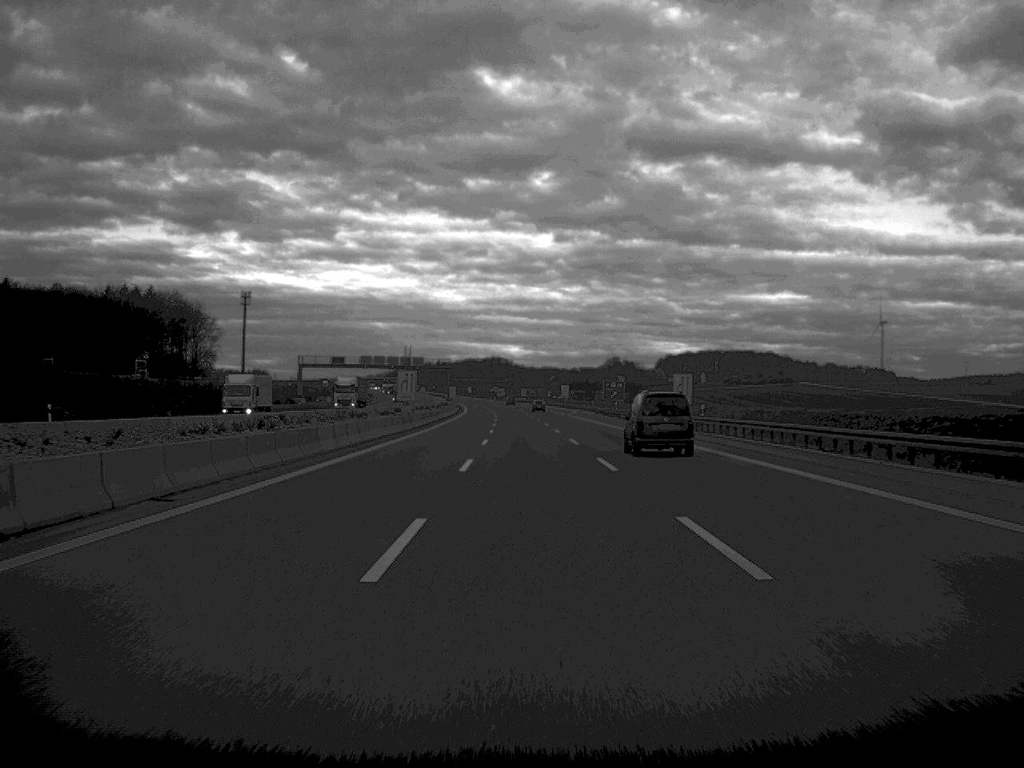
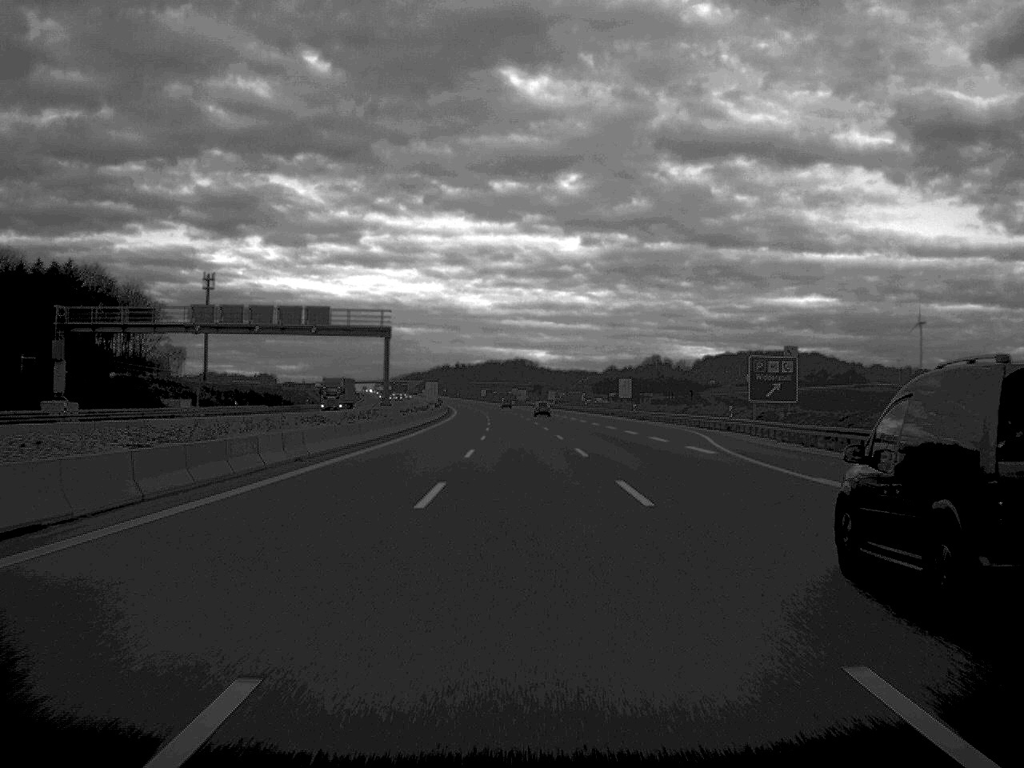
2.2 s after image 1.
(-0.8, +99.6) m; -1°
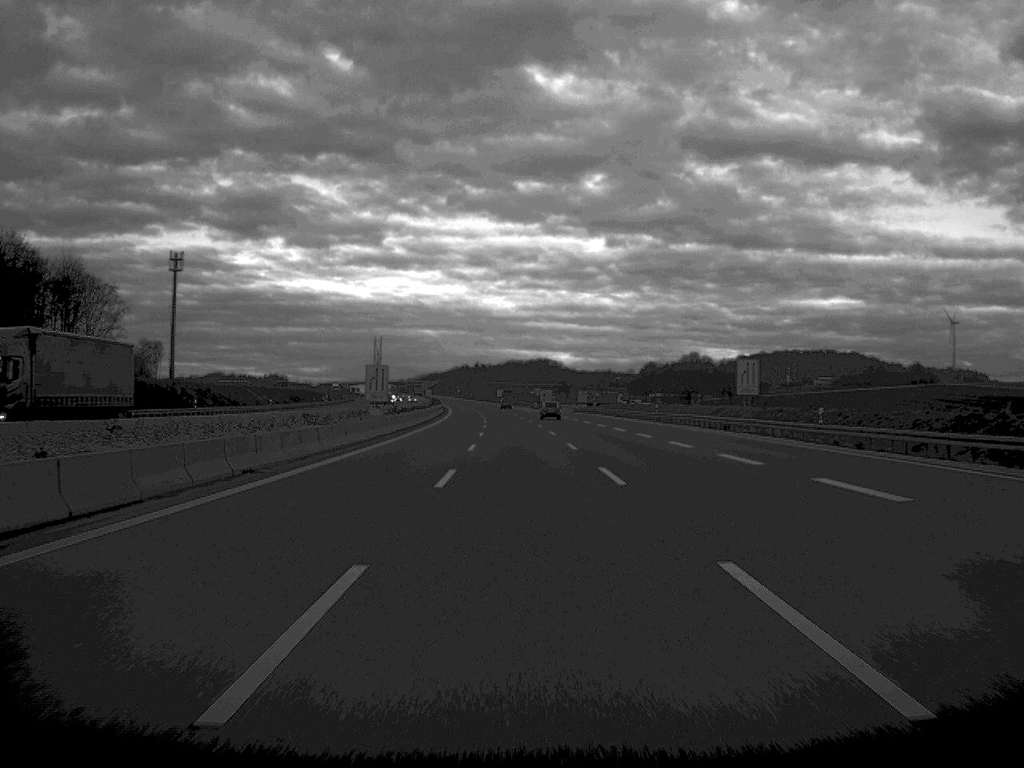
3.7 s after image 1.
(-0.6, +66.4) m; -1°
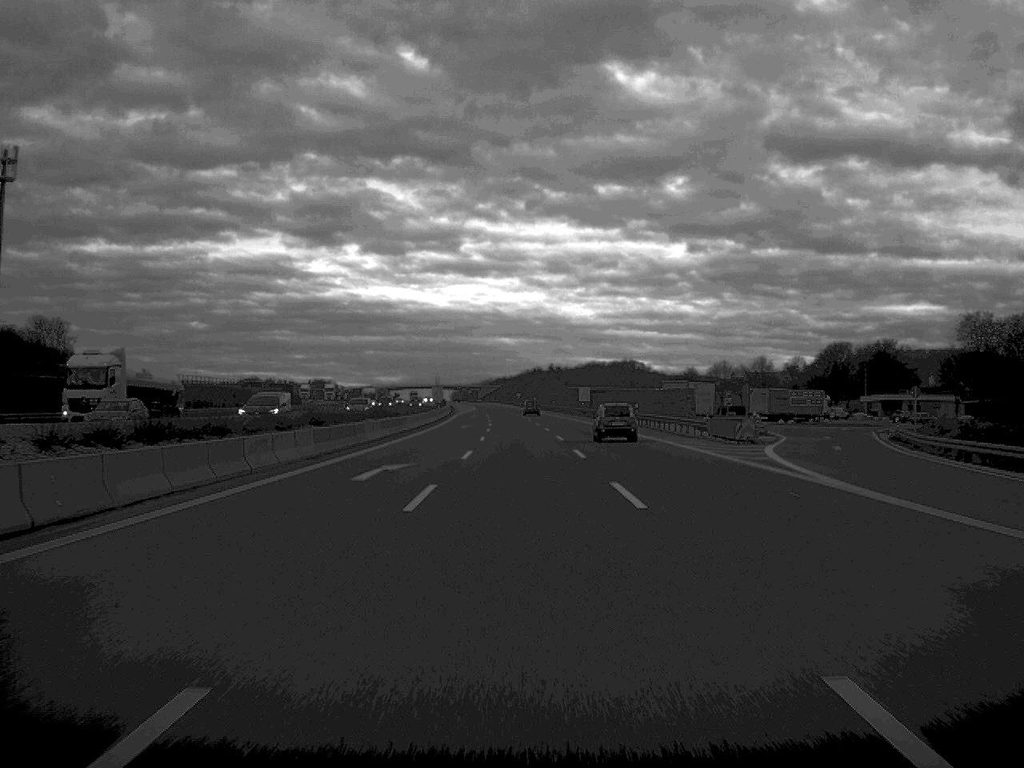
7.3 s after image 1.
(-4.4, +166.2) m; -3°
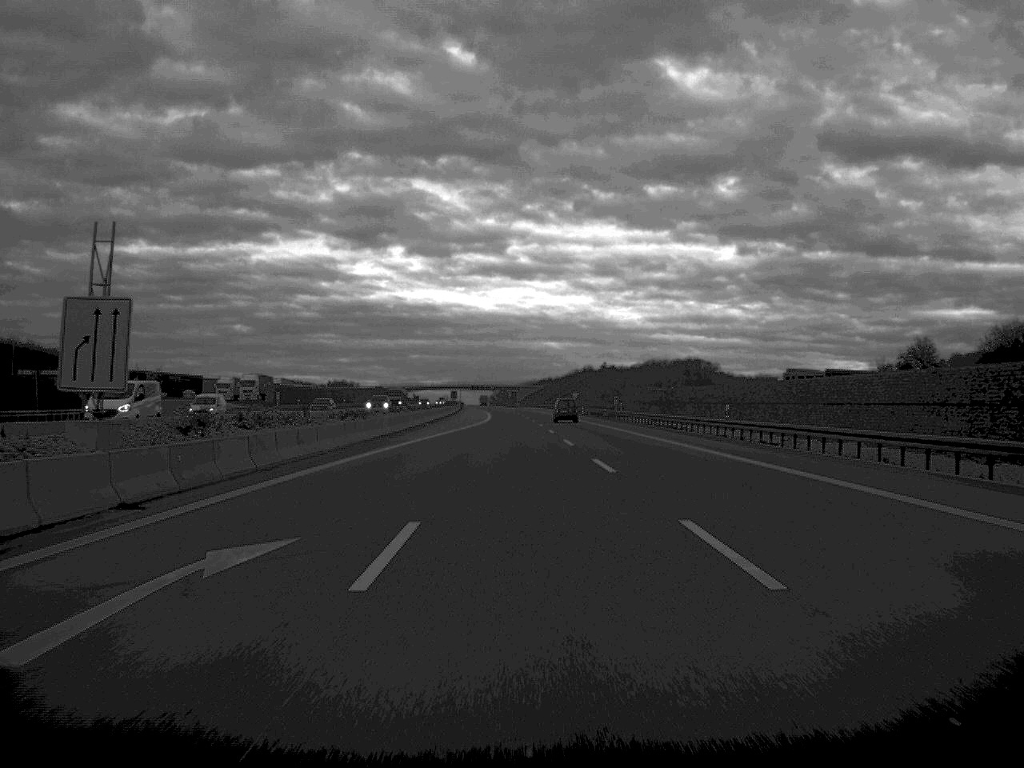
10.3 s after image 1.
(-2.6, +134.6) m; -2°
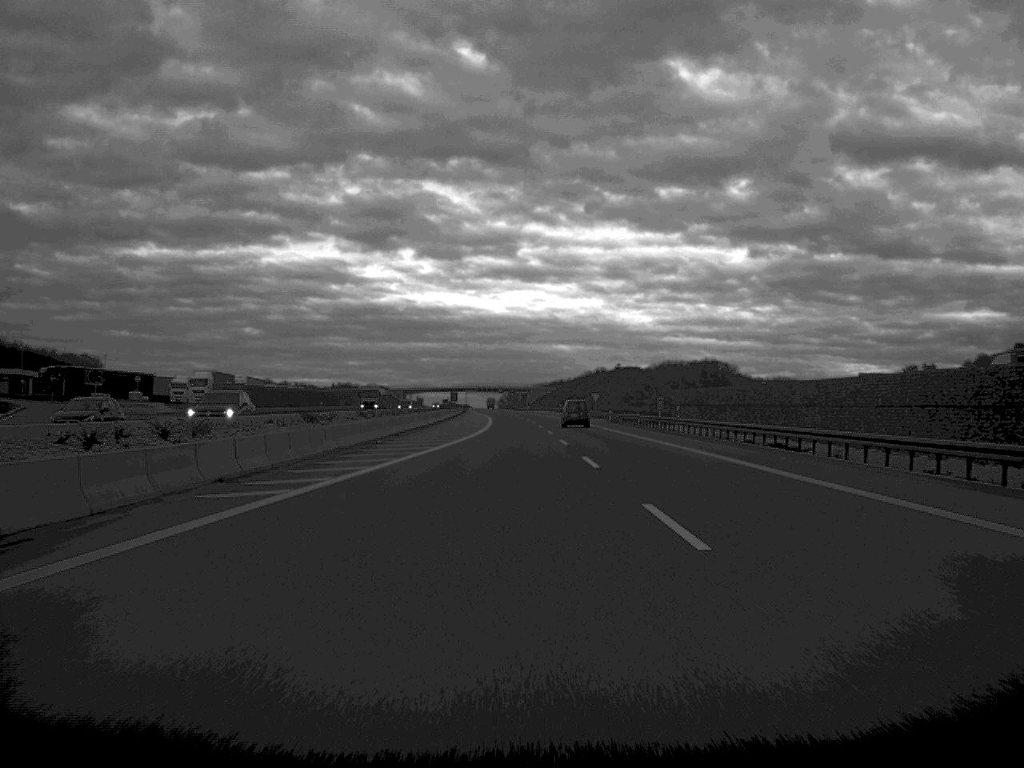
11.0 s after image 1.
(-0.1, +31.8) m; 0°
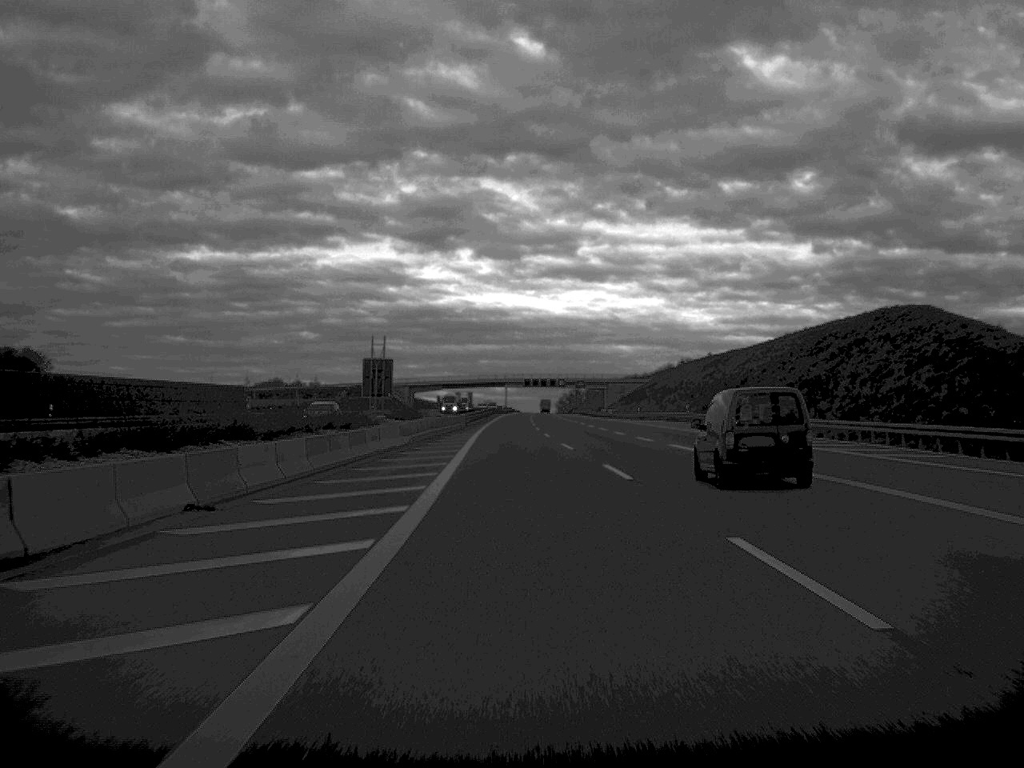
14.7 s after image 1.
(-3.7, +166.2) m; -3°
